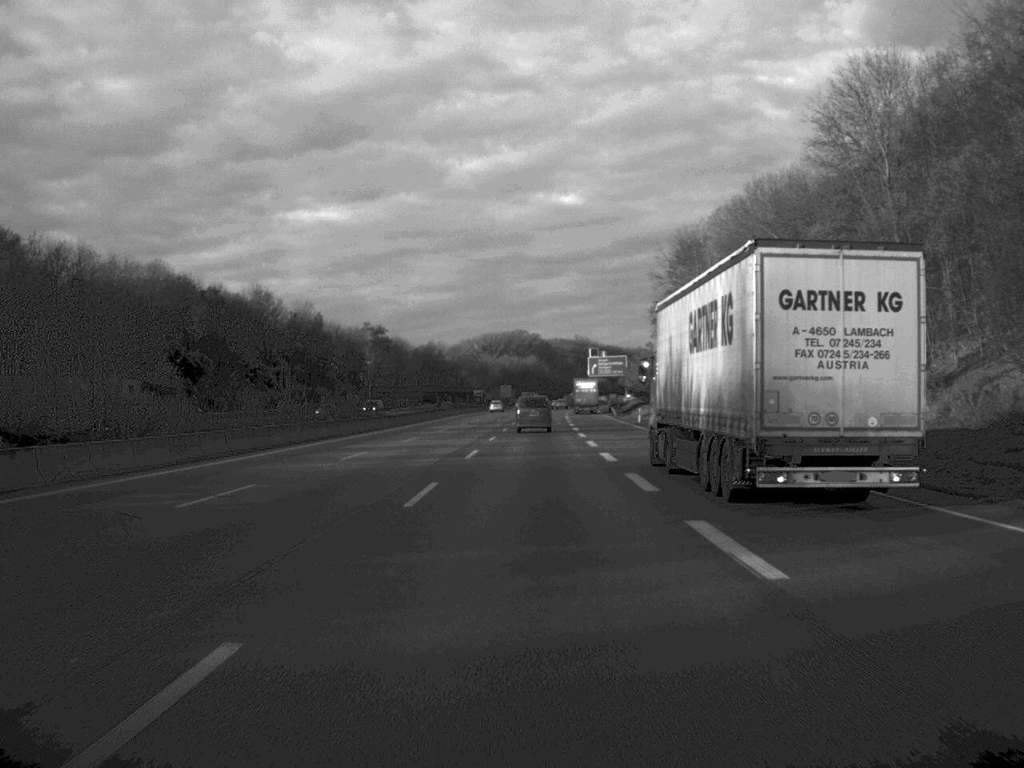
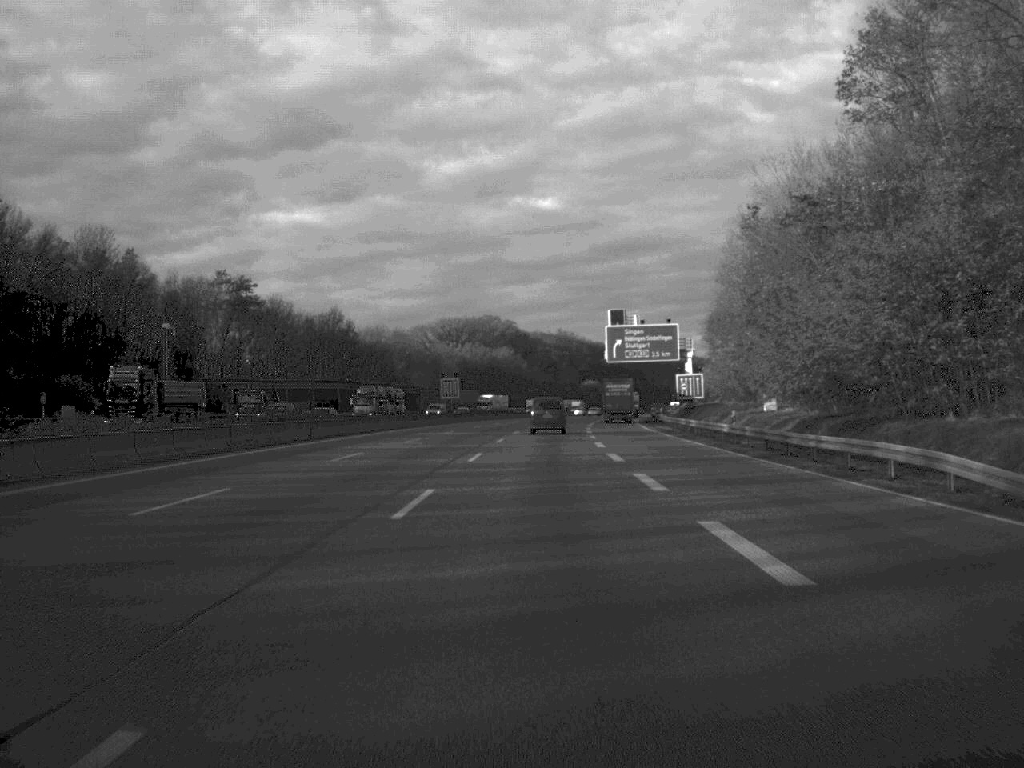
(+1.1, +109.1) m; +1°
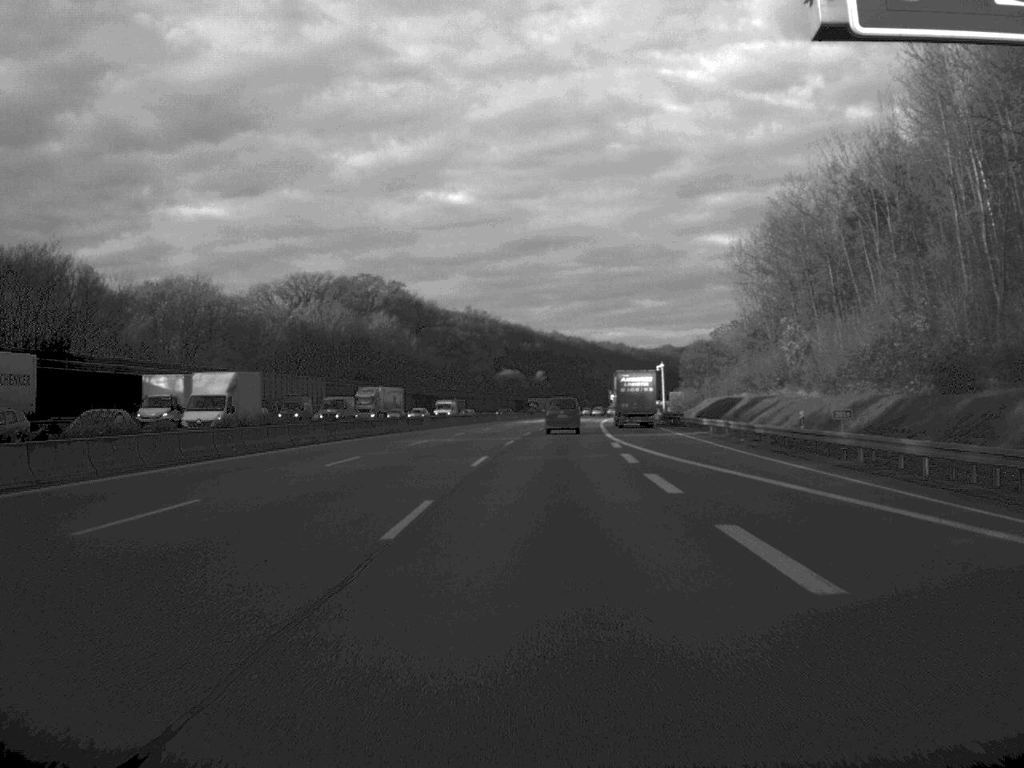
(+3.1, +108.8) m; +4°
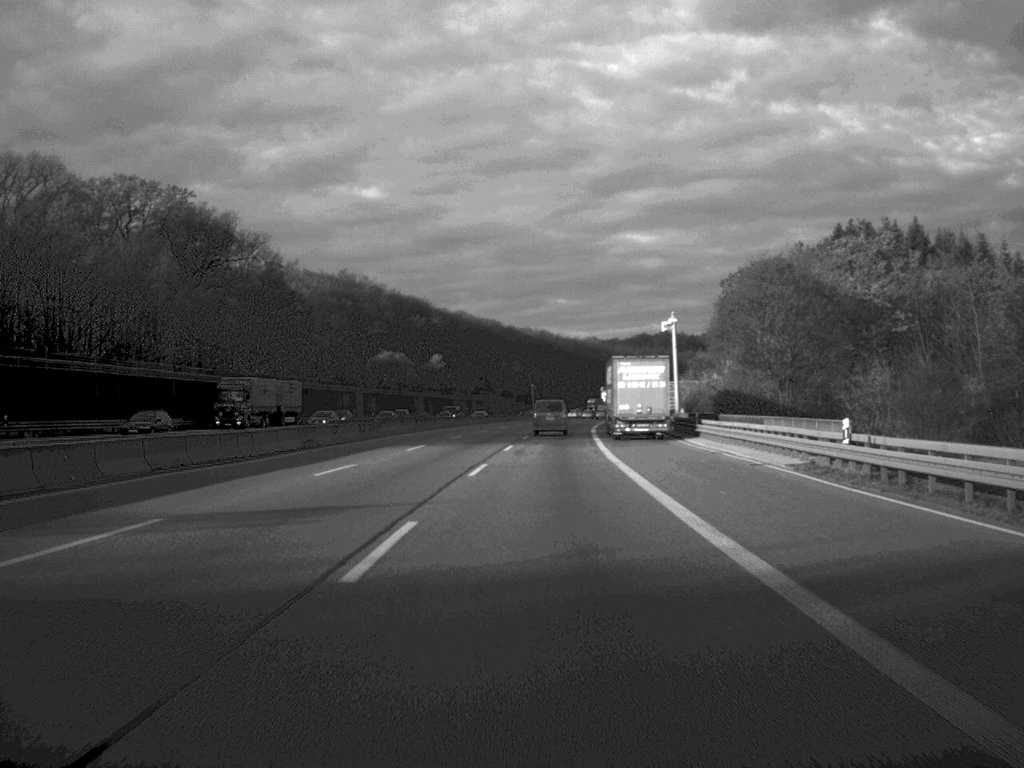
(+4.1, +109.0) m; +4°
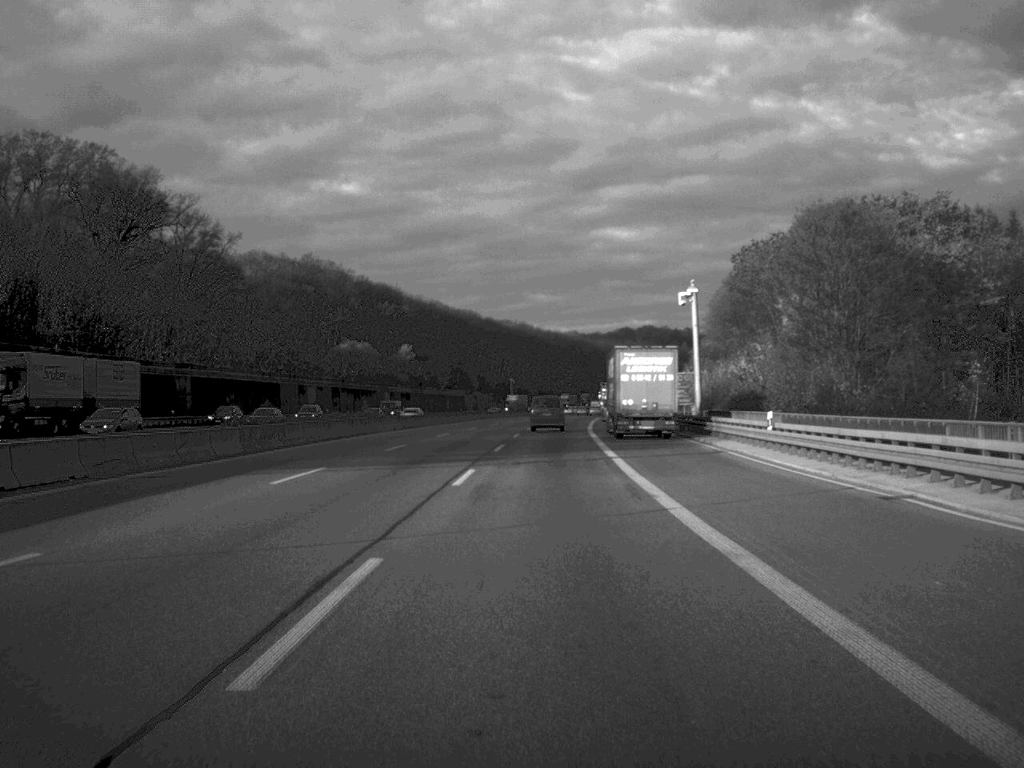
(+0.2, +22.8) m; +1°
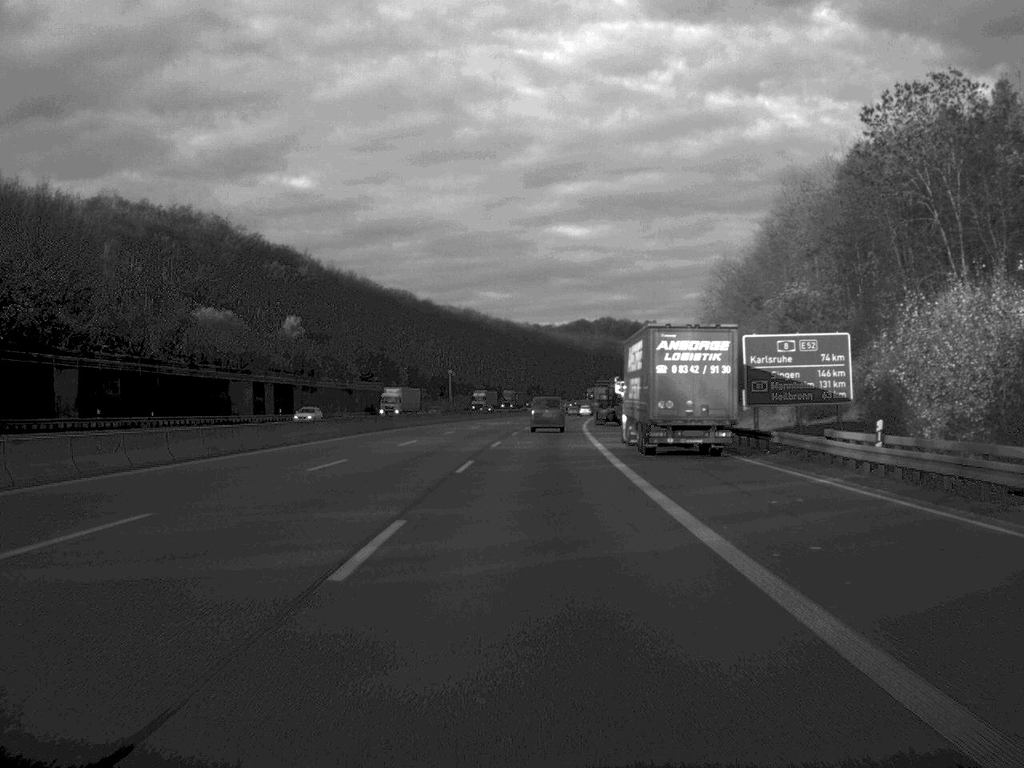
(+1.3, +65.3) m; +2°
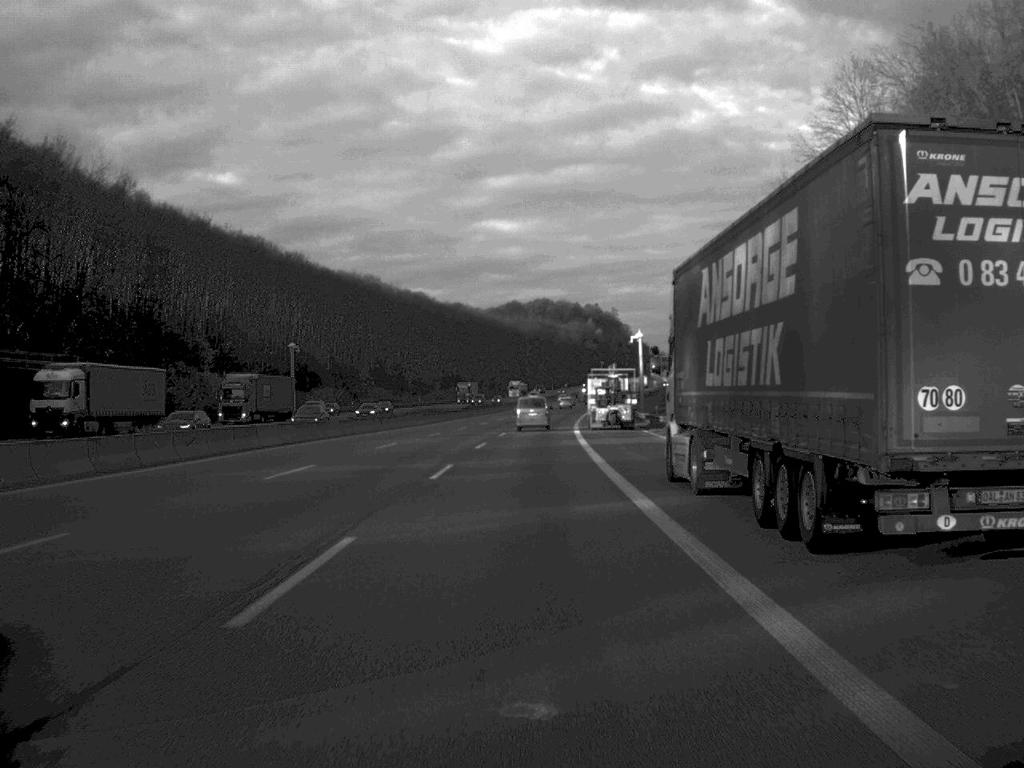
(+3.2, +109.0) m; +3°
